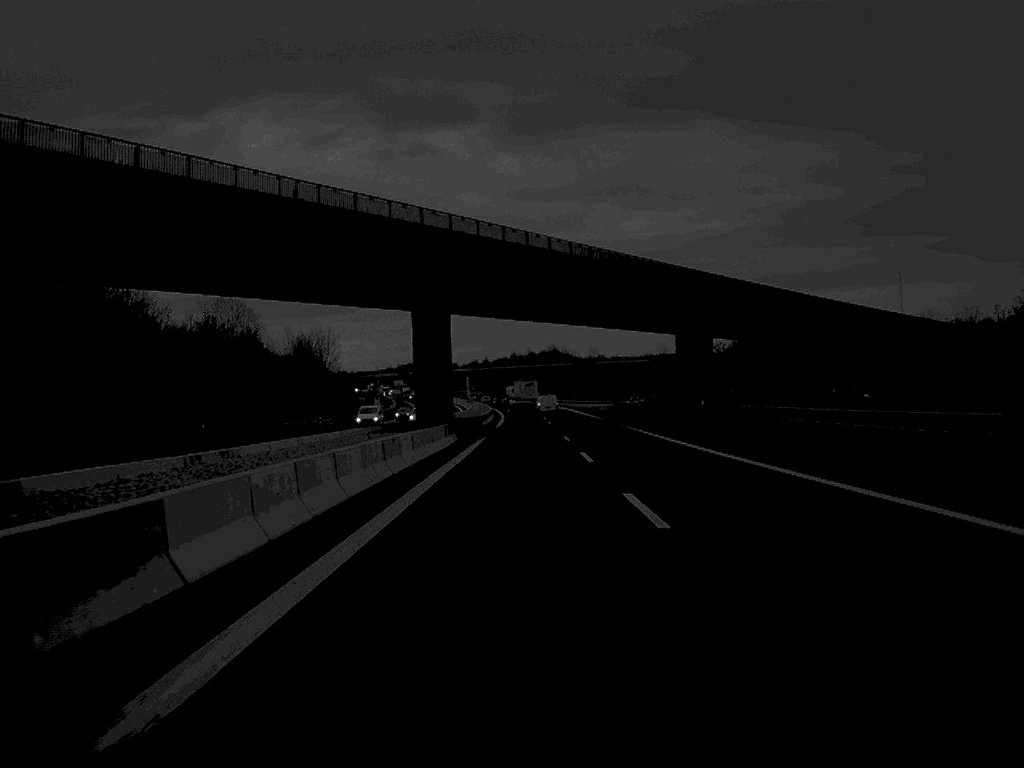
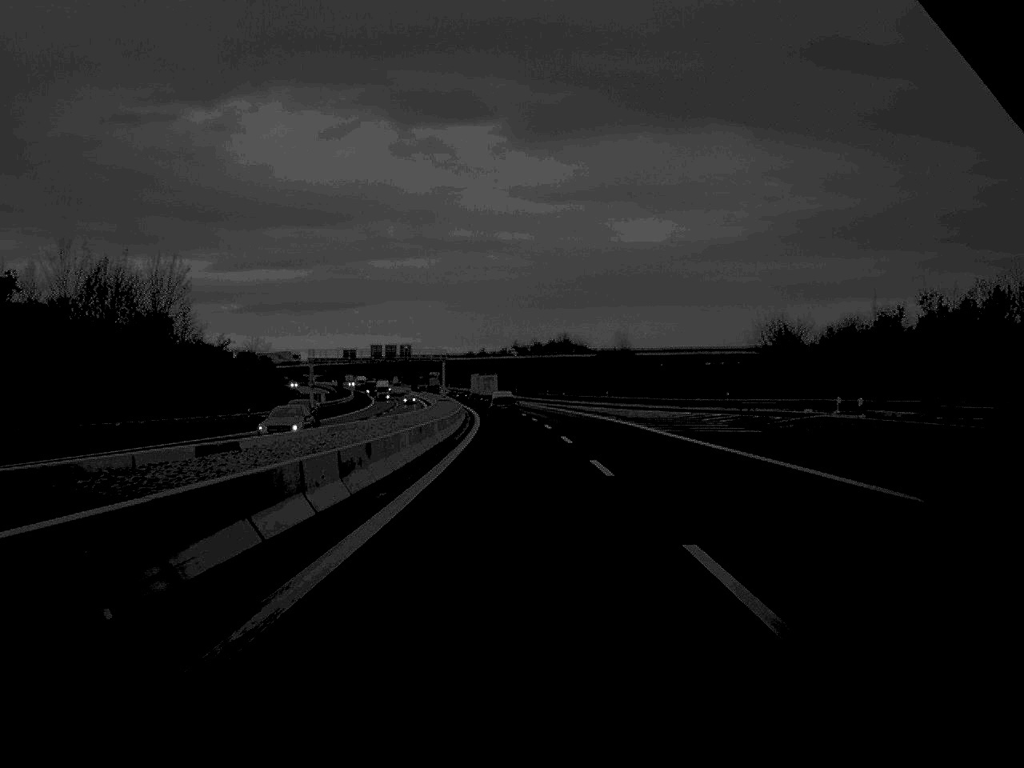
(0.0, +79.6) m; 0°
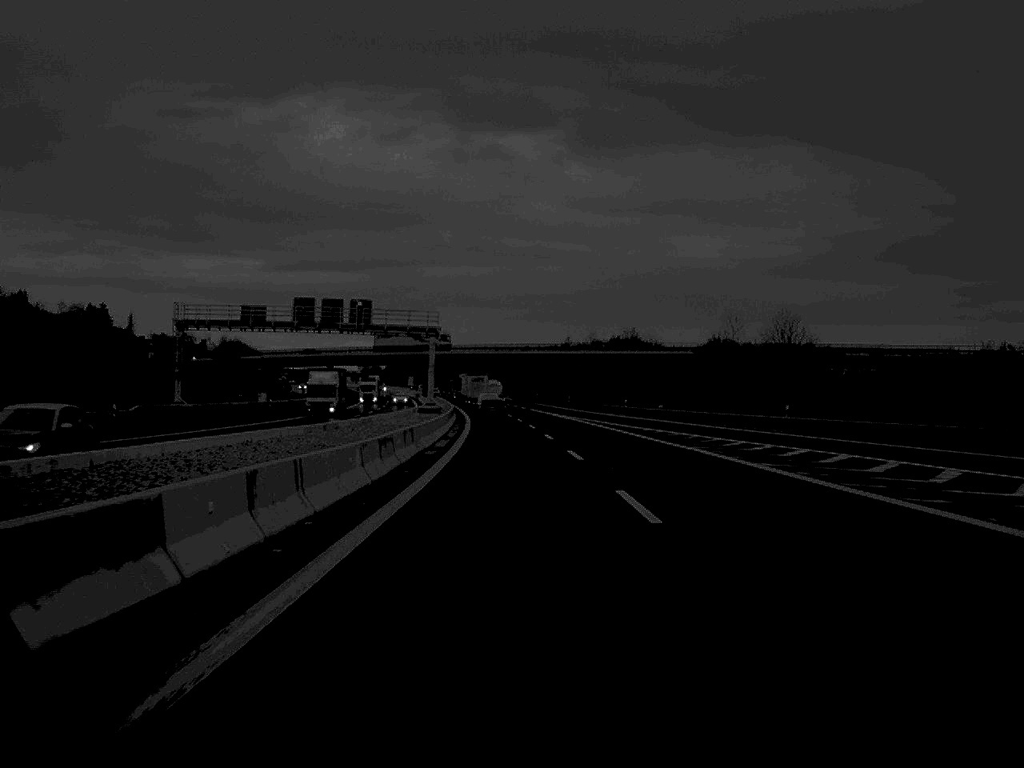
(-1.1, +80.3) m; -2°
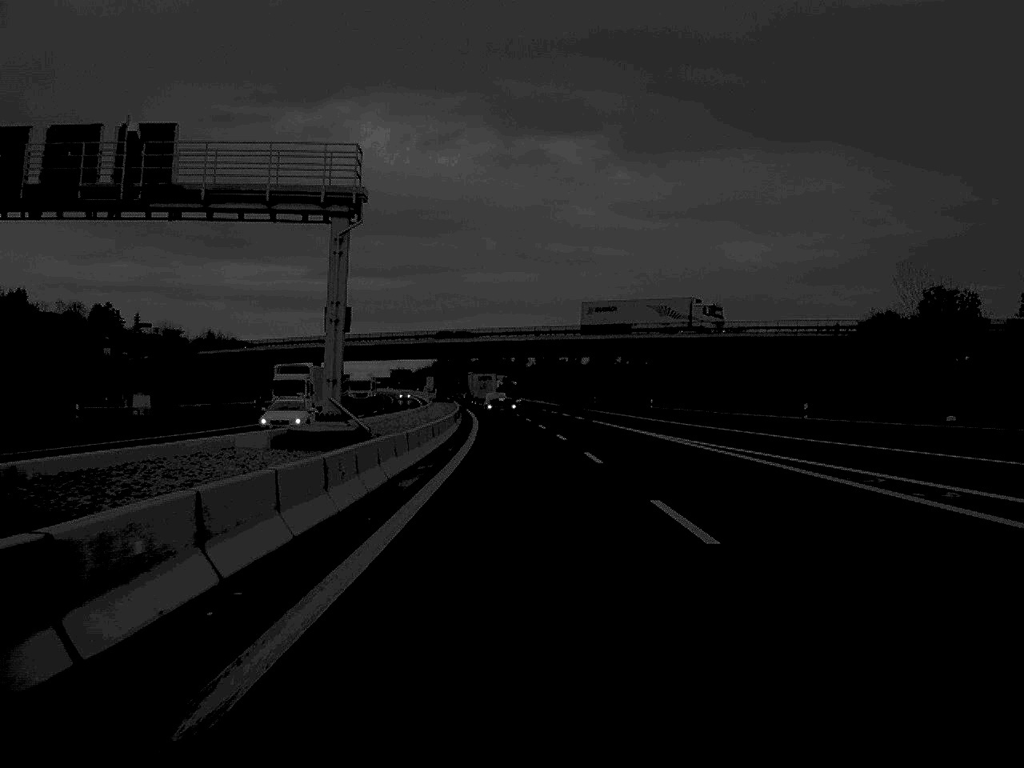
(-1.0, +56.2) m; -2°
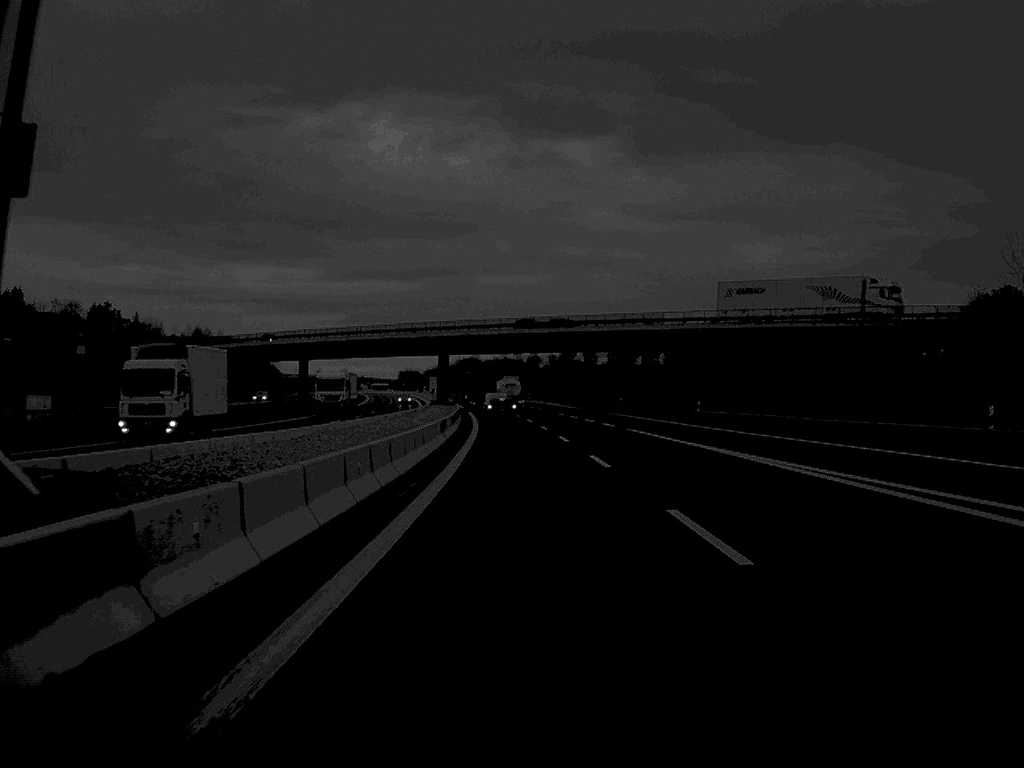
(-0.1, +19.6) m; -1°
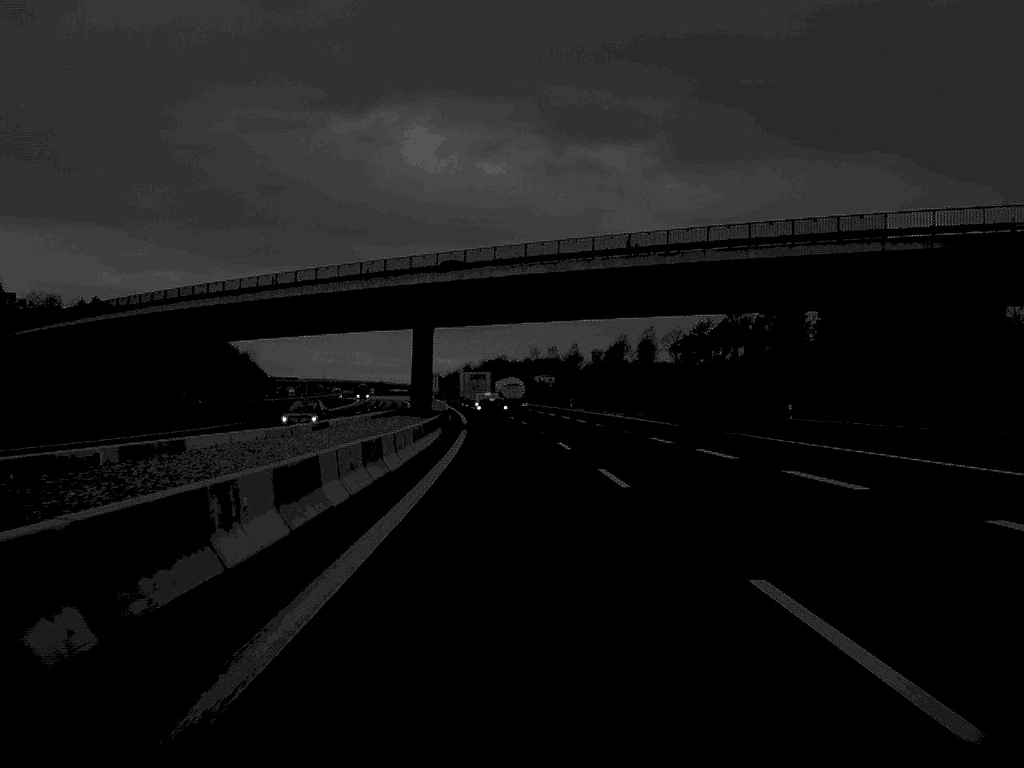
(-0.8, +60.6) m; -1°
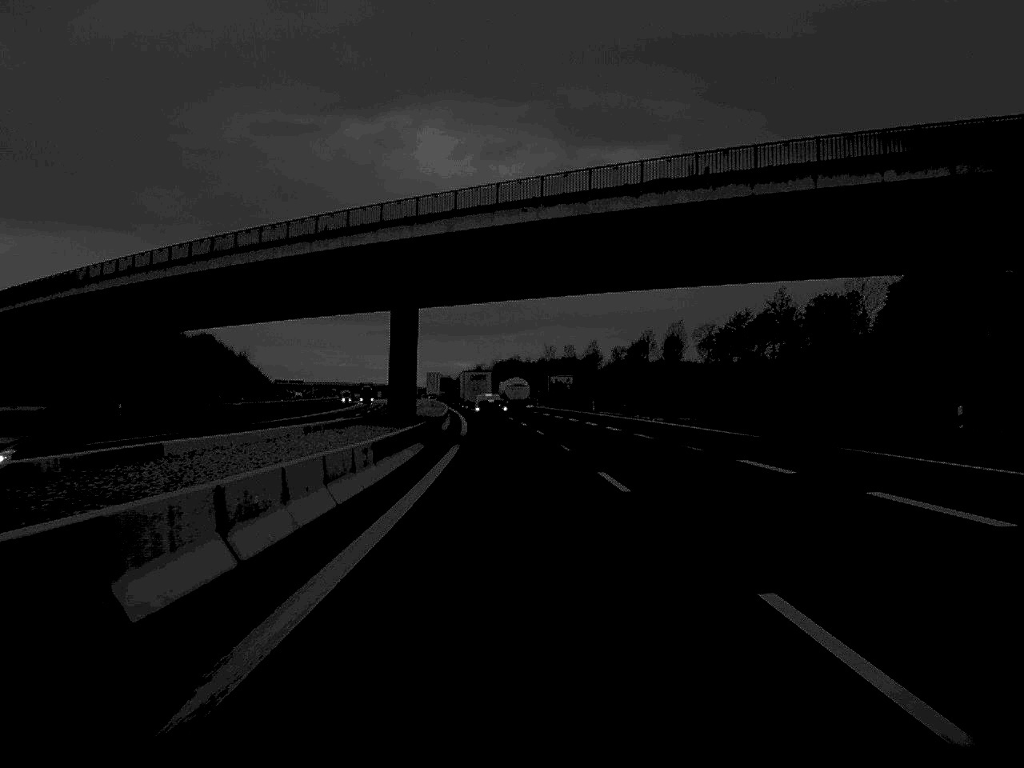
(-0.1, +18.6) m; -1°
